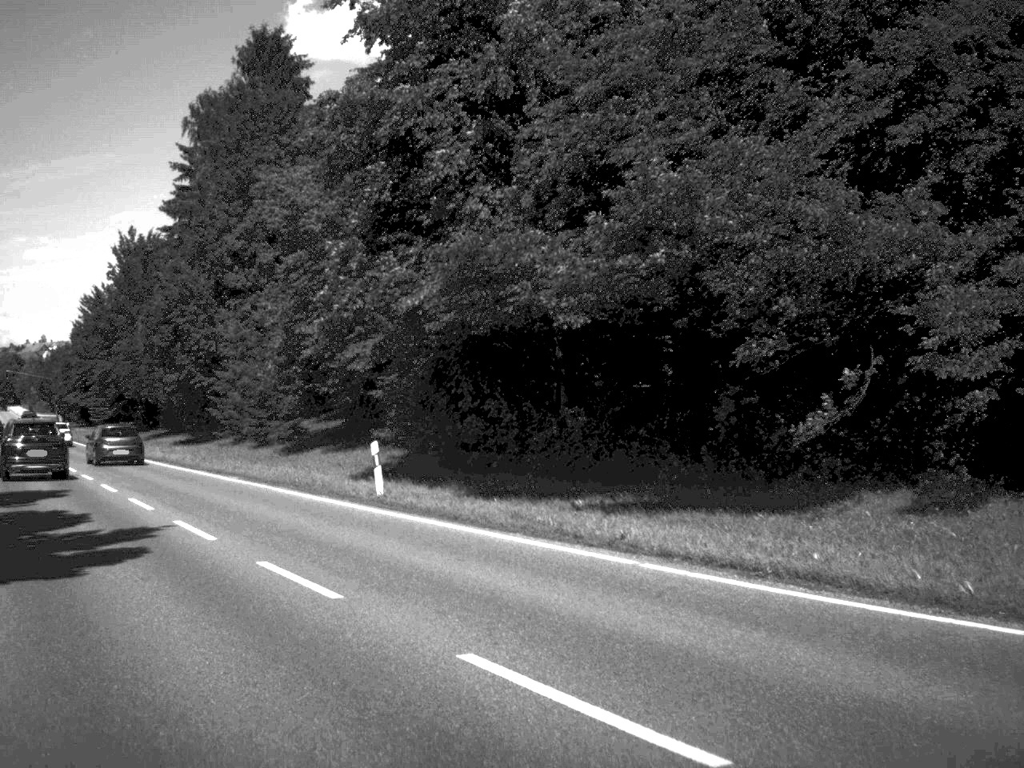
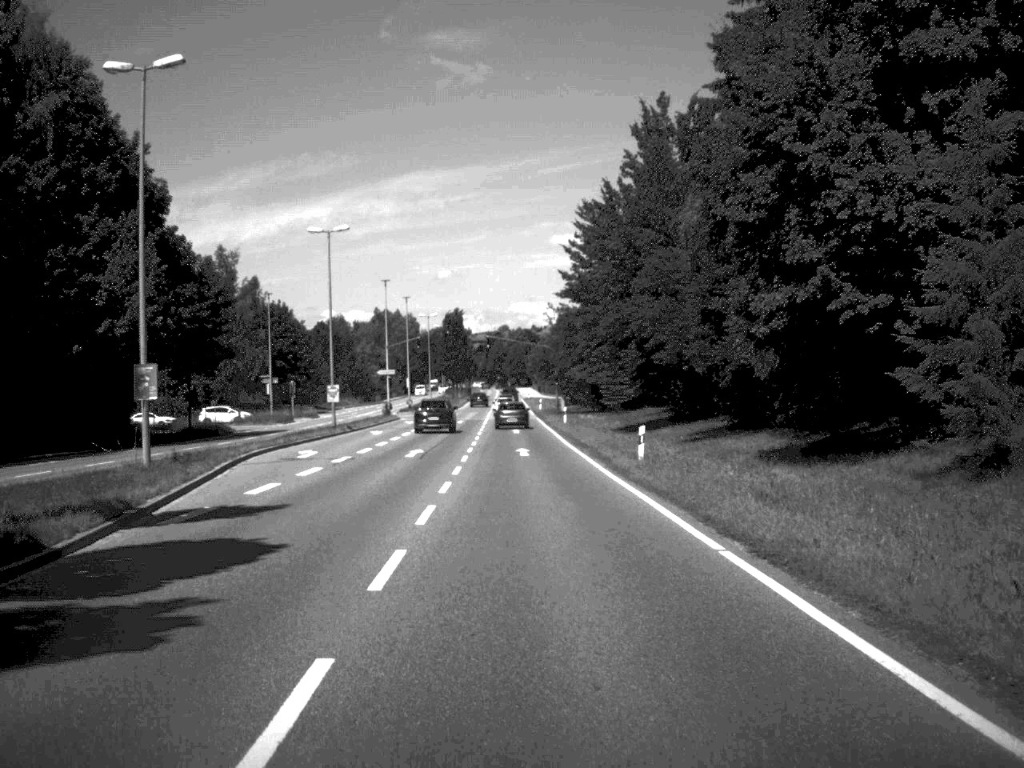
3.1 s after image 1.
(-10.1, +33.8) m; -23°
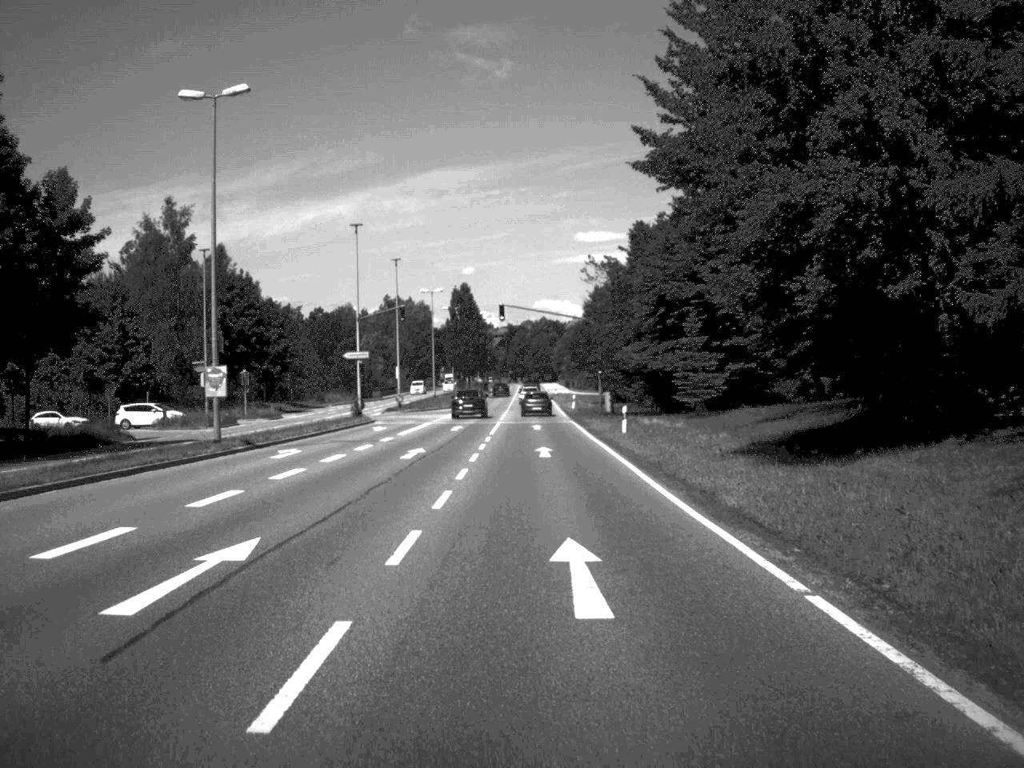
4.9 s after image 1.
(-0.4, +28.4) m; -1°
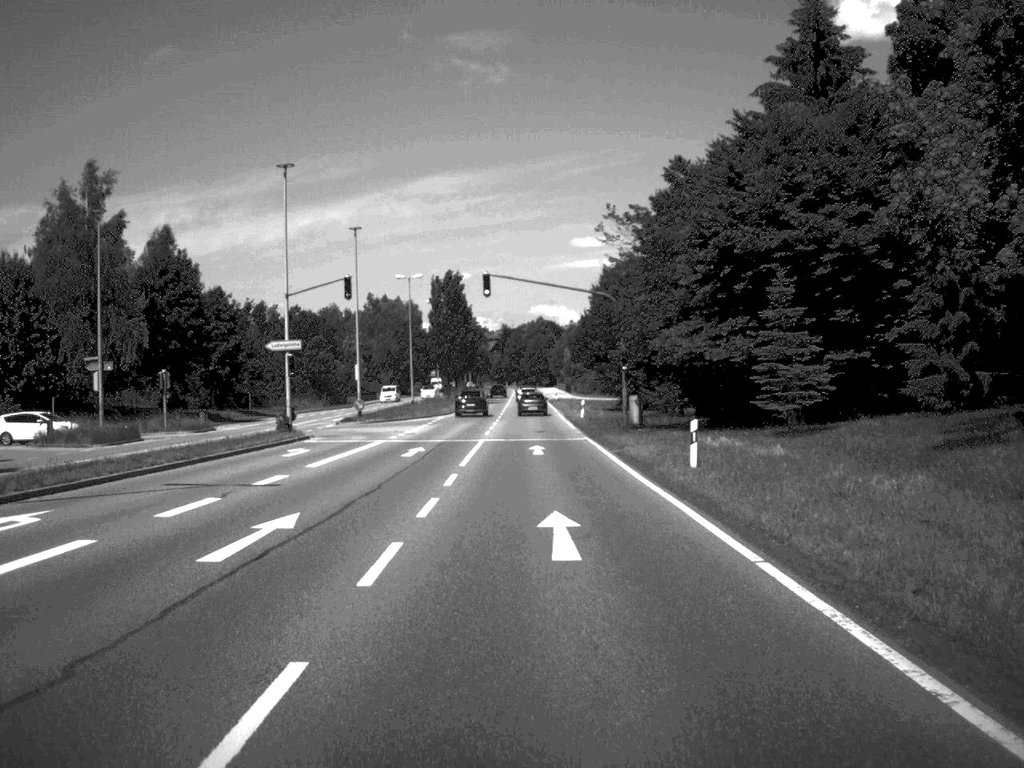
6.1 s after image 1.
(0.0, +18.9) m; 0°
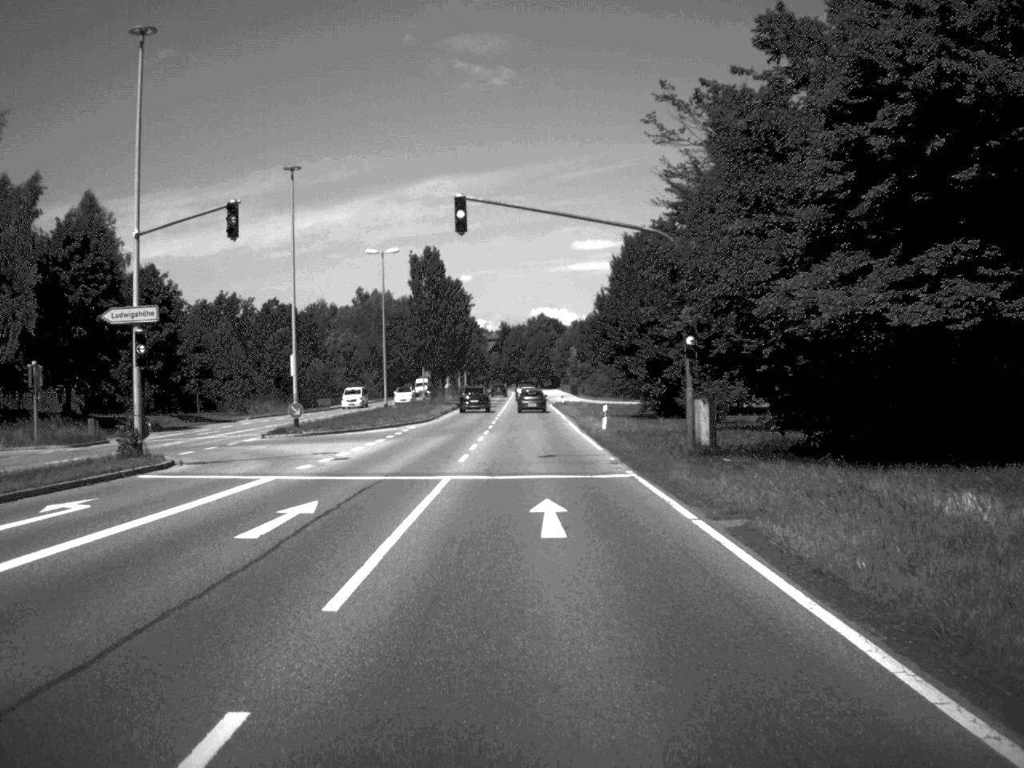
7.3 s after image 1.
(0.0, +18.8) m; 0°
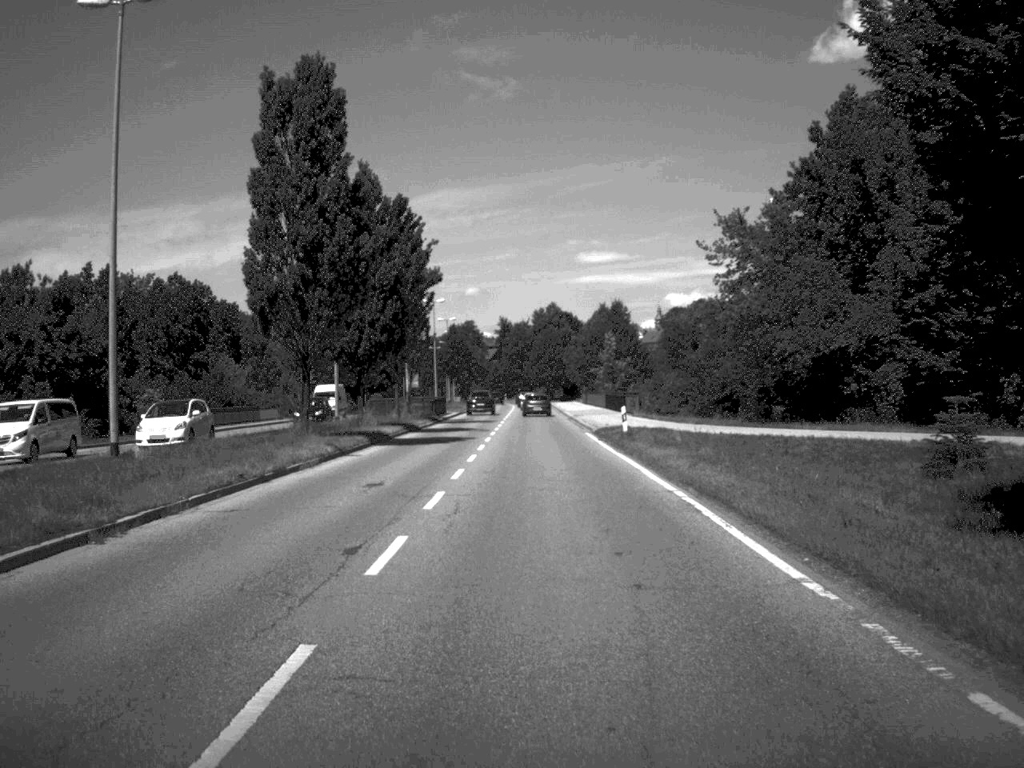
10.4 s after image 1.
(-0.2, +54.3) m; 0°
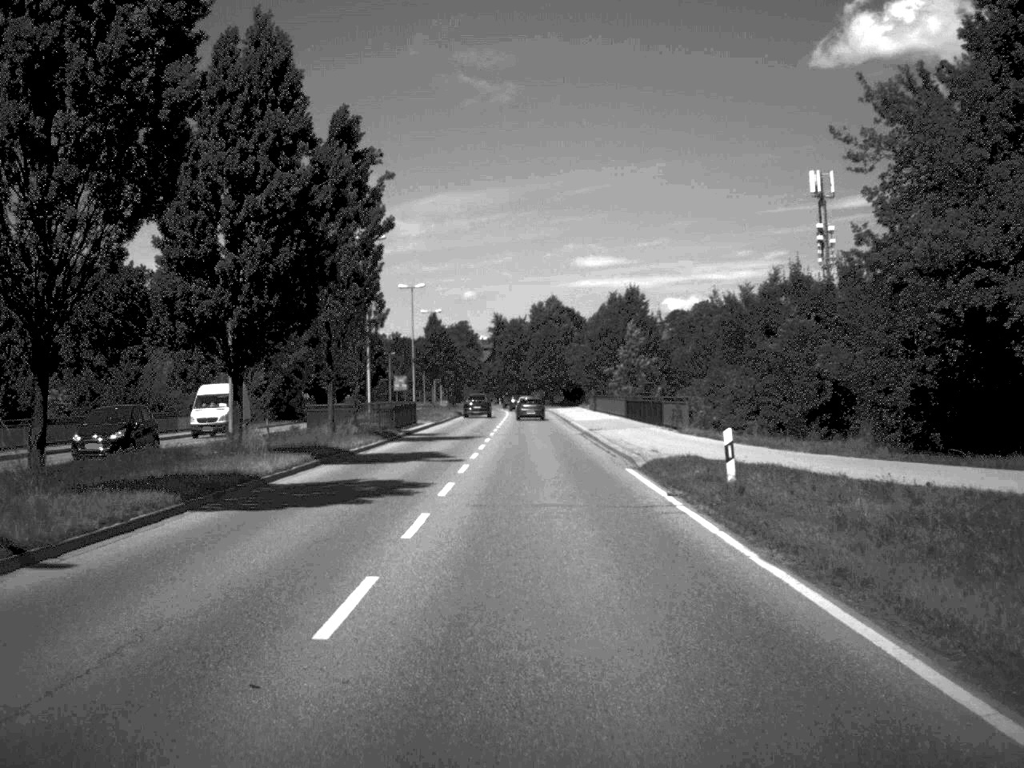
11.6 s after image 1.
(0.0, +20.4) m; 0°
